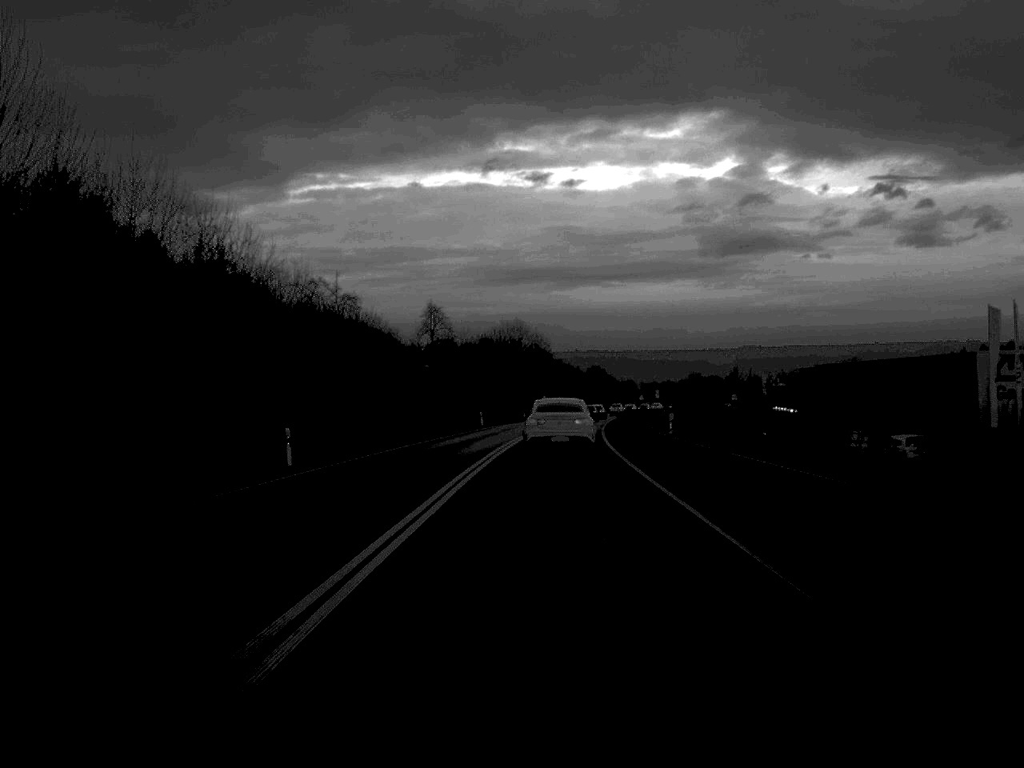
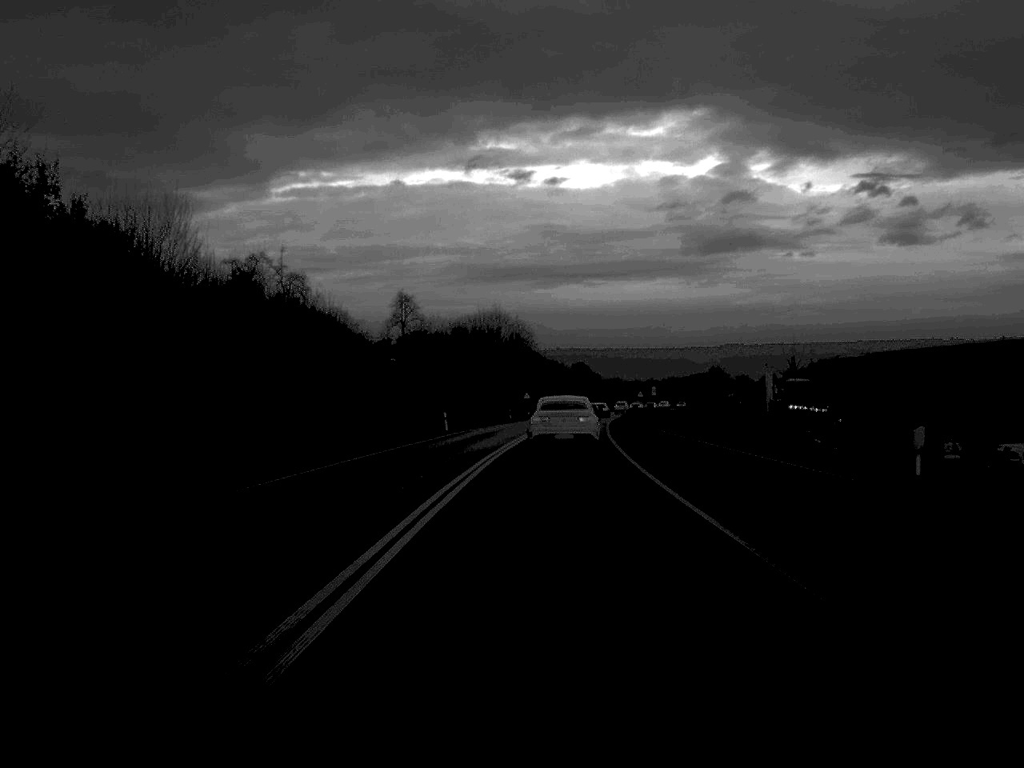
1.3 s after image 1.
(+0.2, +21.9) m; +1°
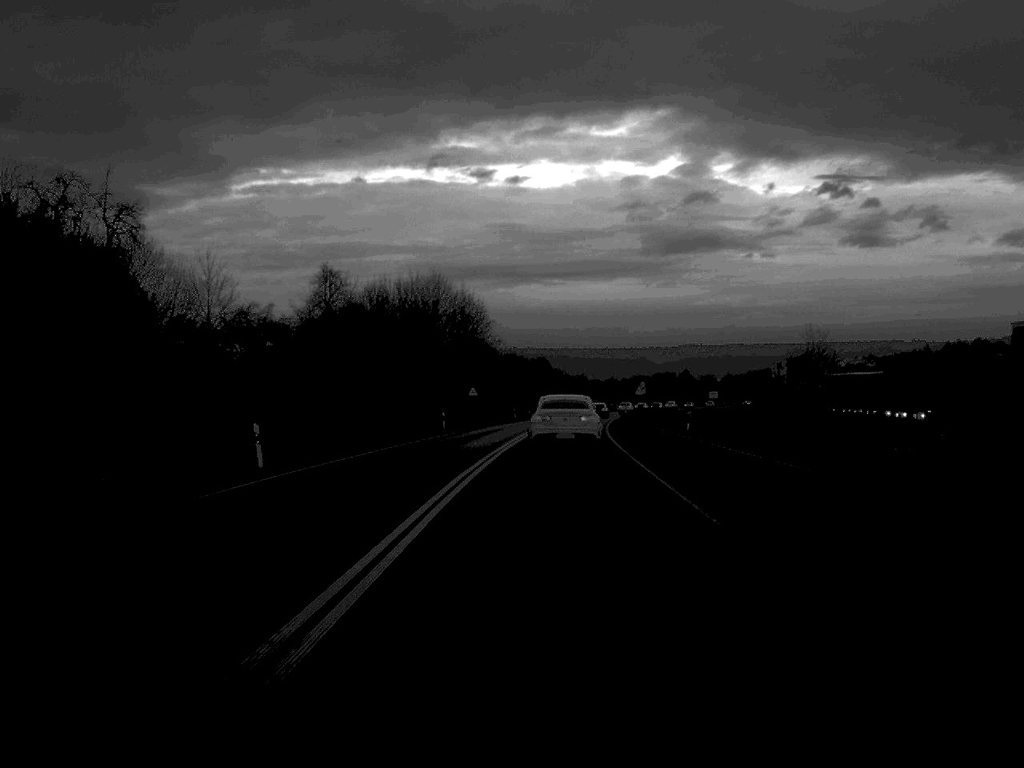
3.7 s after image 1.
(+0.7, +41.2) m; +2°
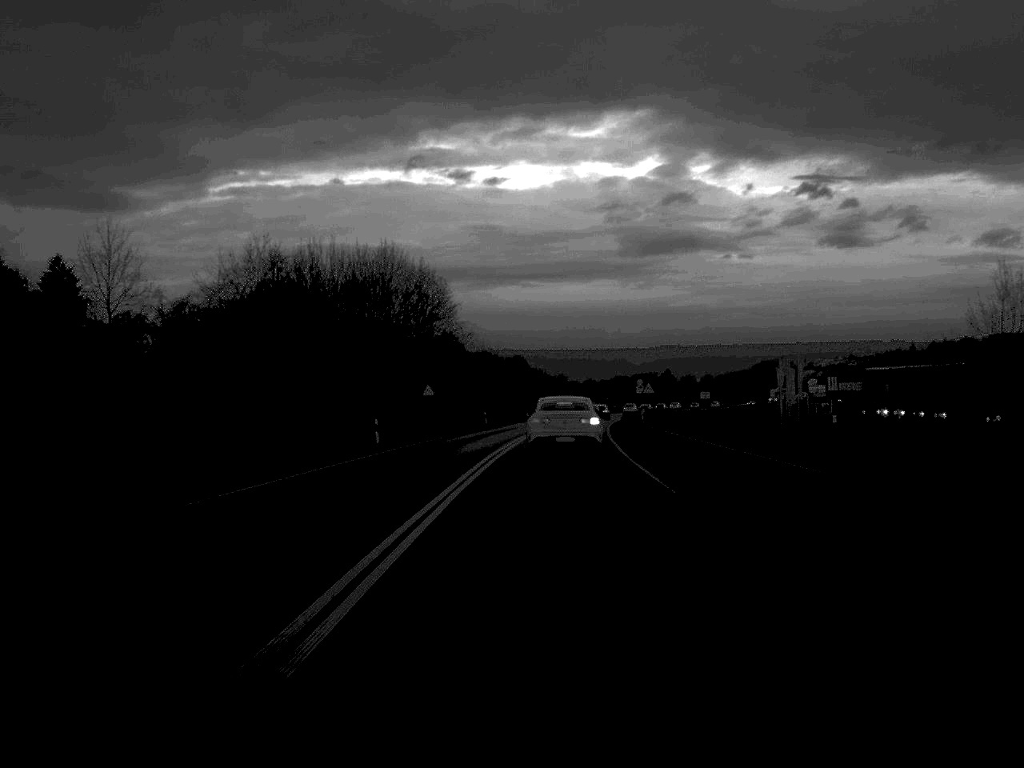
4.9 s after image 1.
(+0.2, +21.8) m; +1°
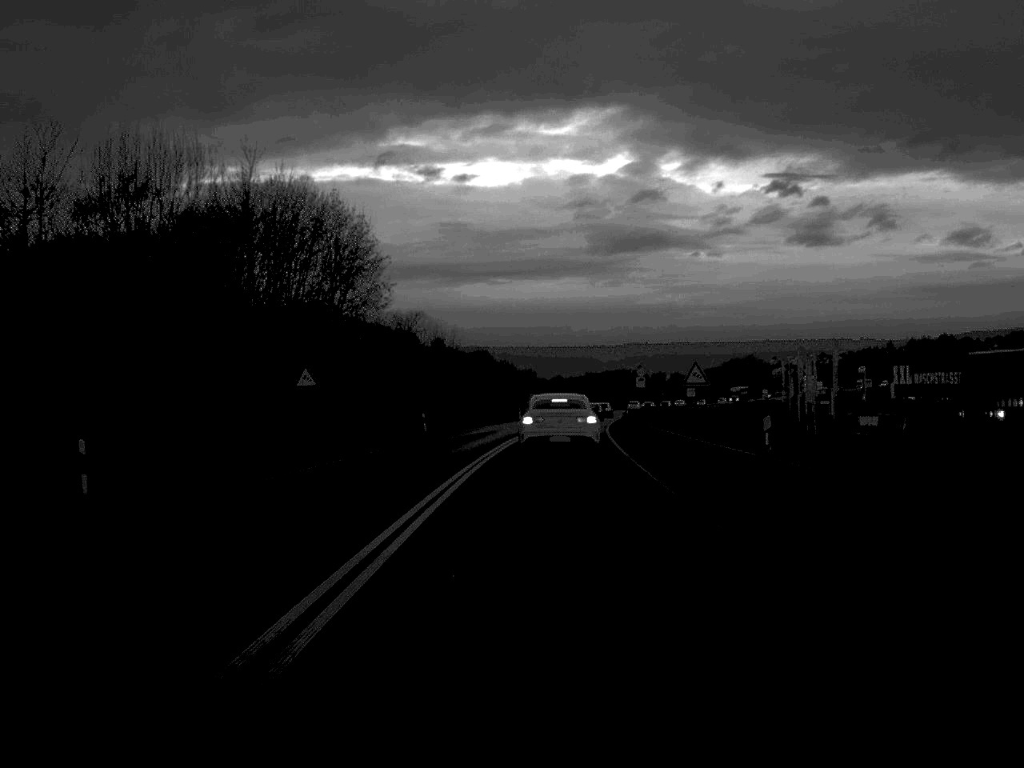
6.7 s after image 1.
(+0.4, +29.2) m; +2°
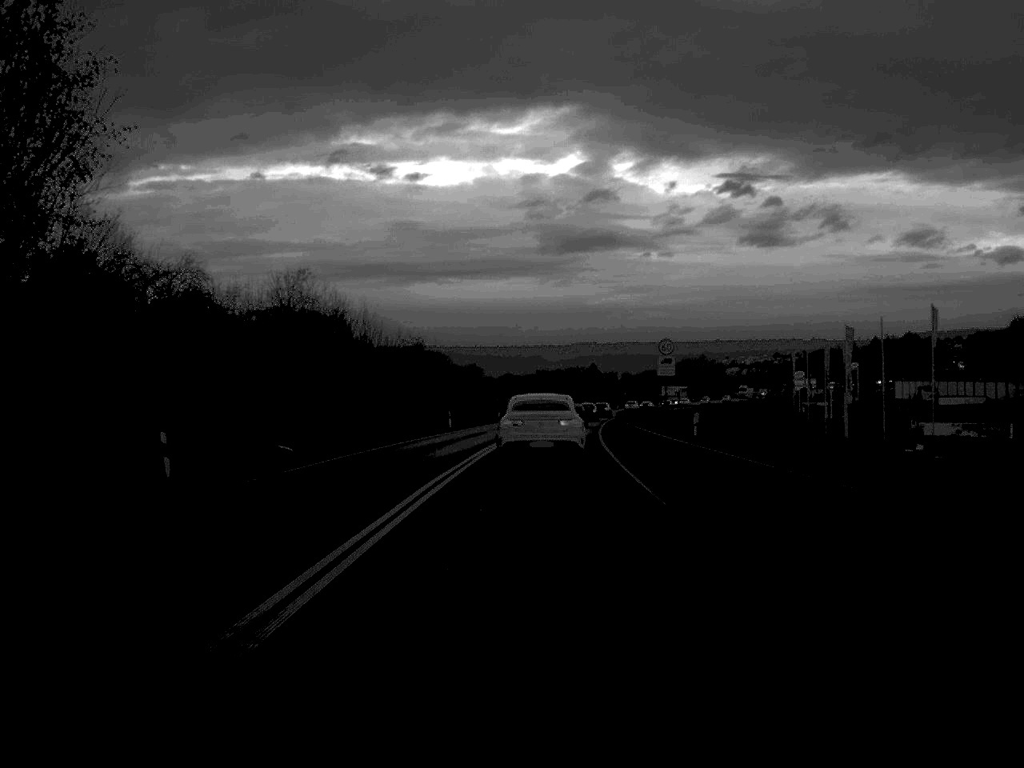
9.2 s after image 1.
(+0.8, +38.4) m; +2°
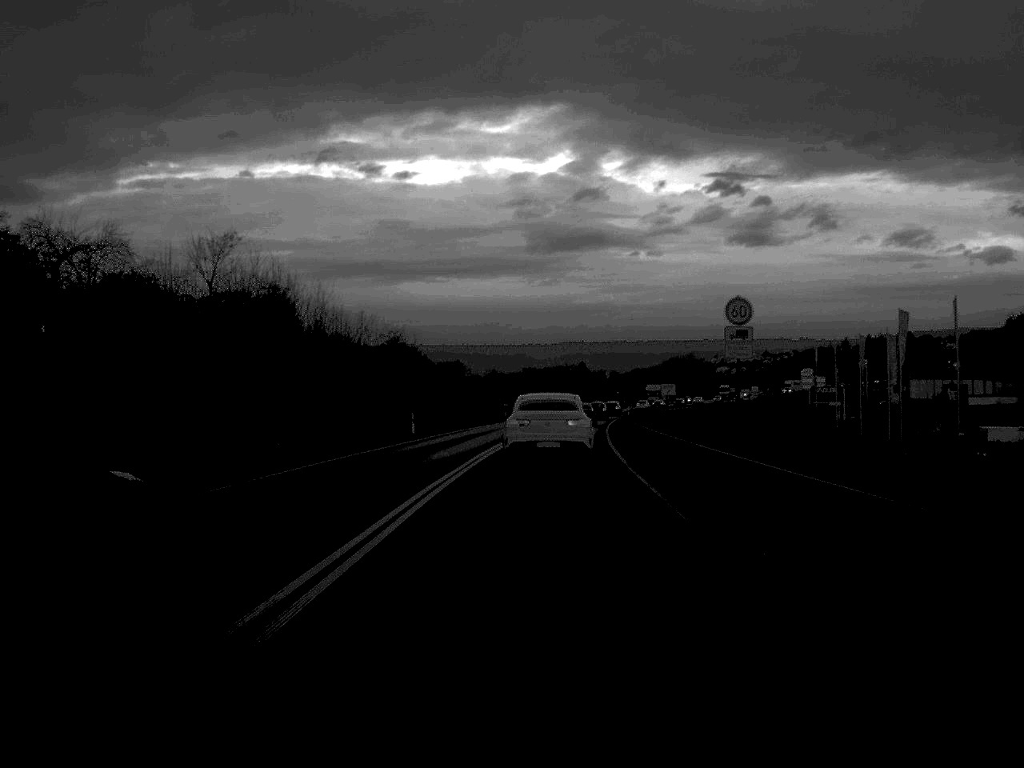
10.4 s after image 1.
(+0.1, +16.9) m; +1°
